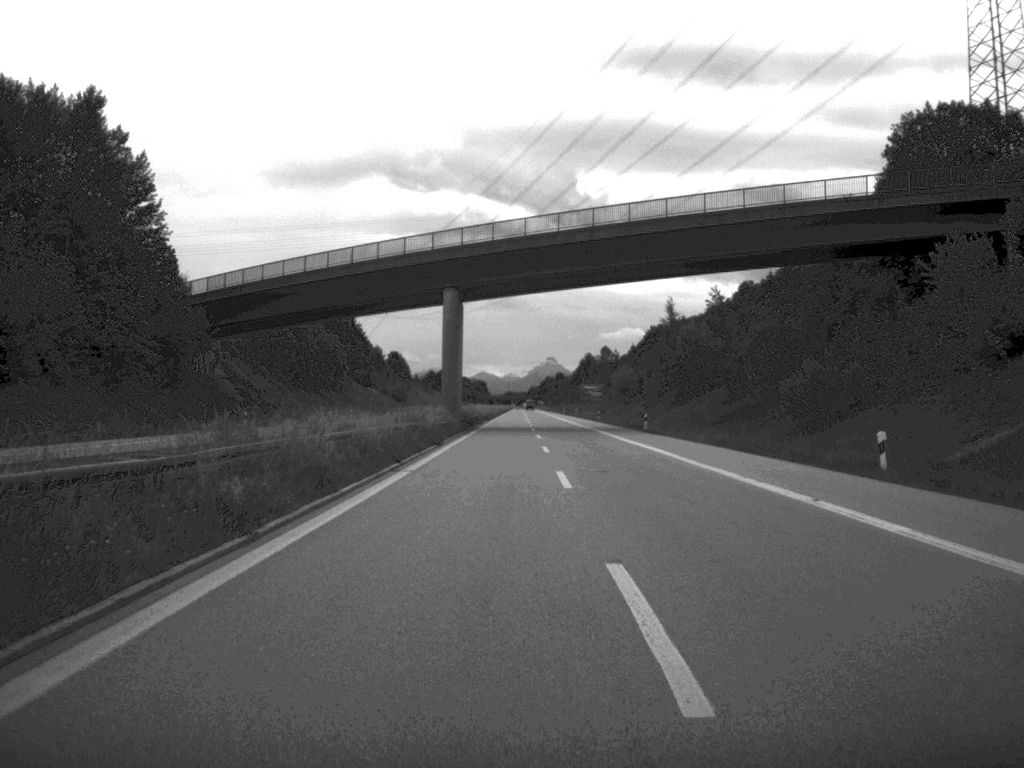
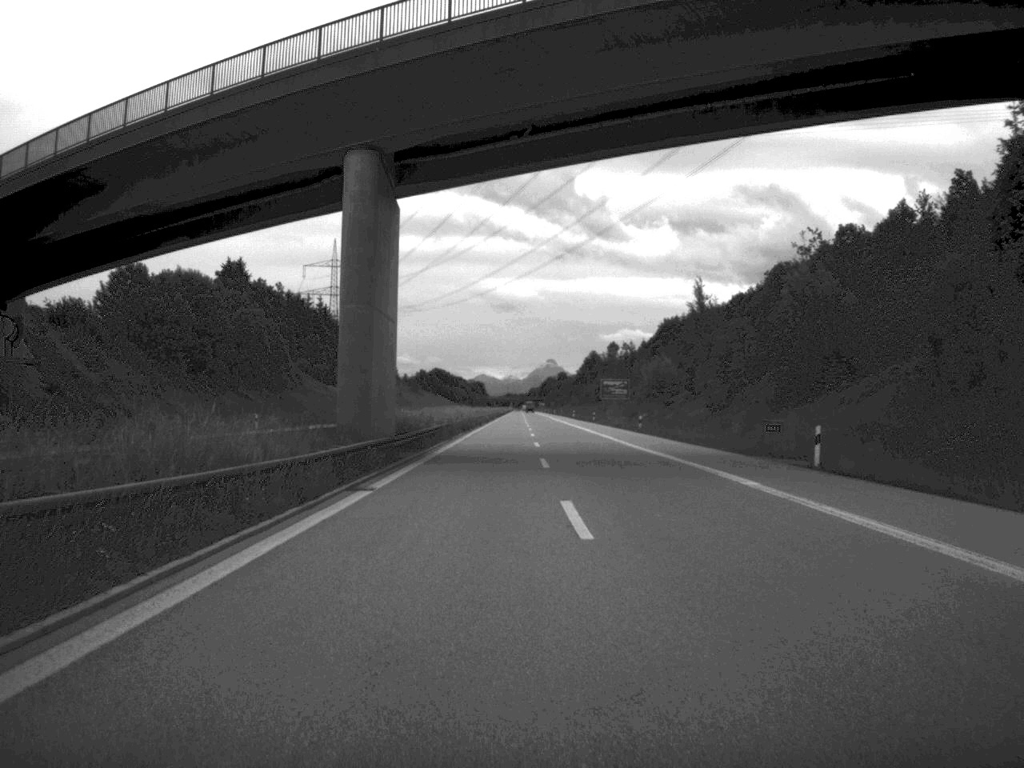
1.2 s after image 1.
(0.0, +44.8) m; 0°
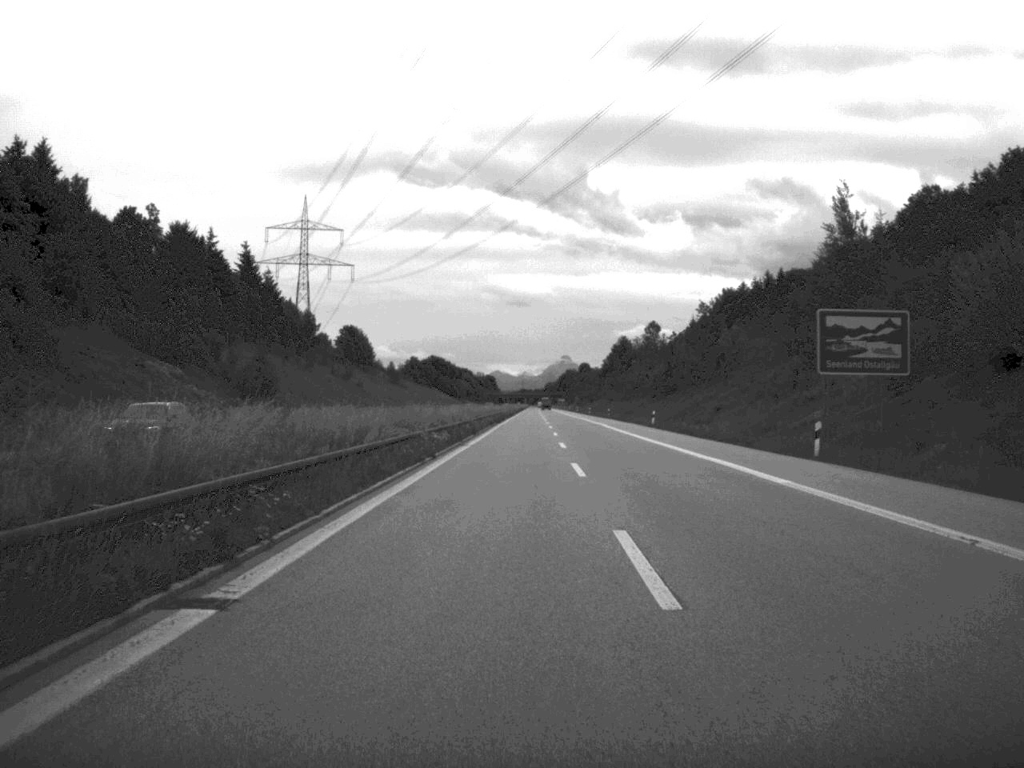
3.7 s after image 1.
(-0.8, +93.6) m; -1°
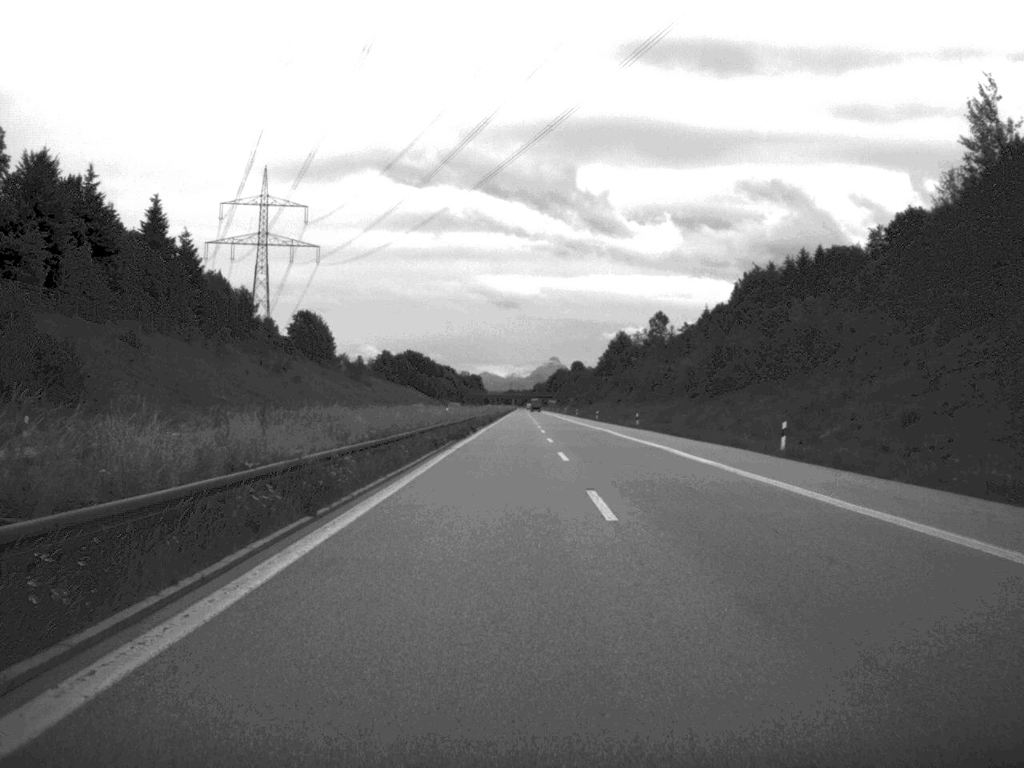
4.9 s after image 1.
(+0.2, +45.4) m; 0°
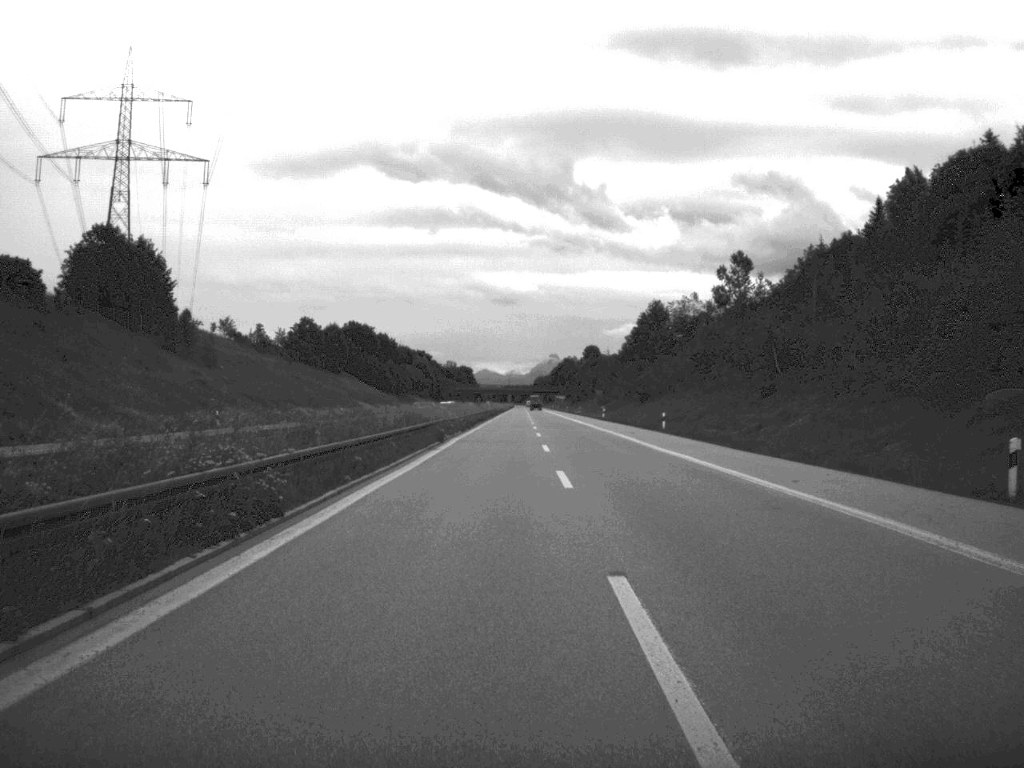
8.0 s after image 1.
(+0.1, +118.1) m; 0°
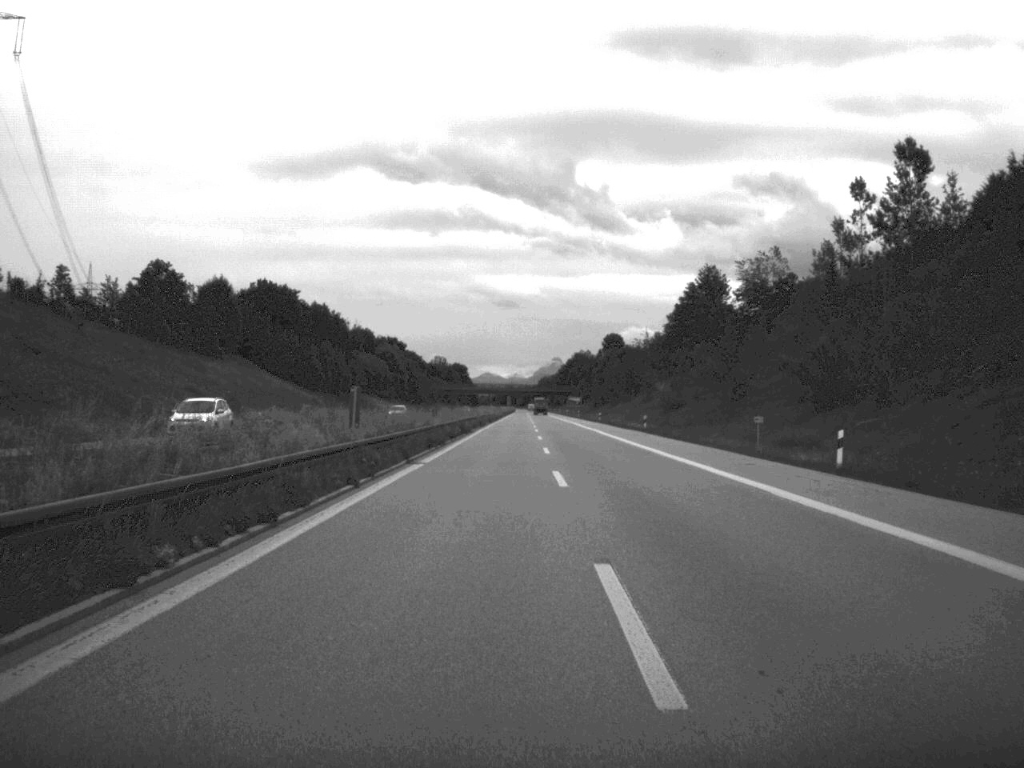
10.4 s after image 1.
(-0.2, +87.1) m; 0°
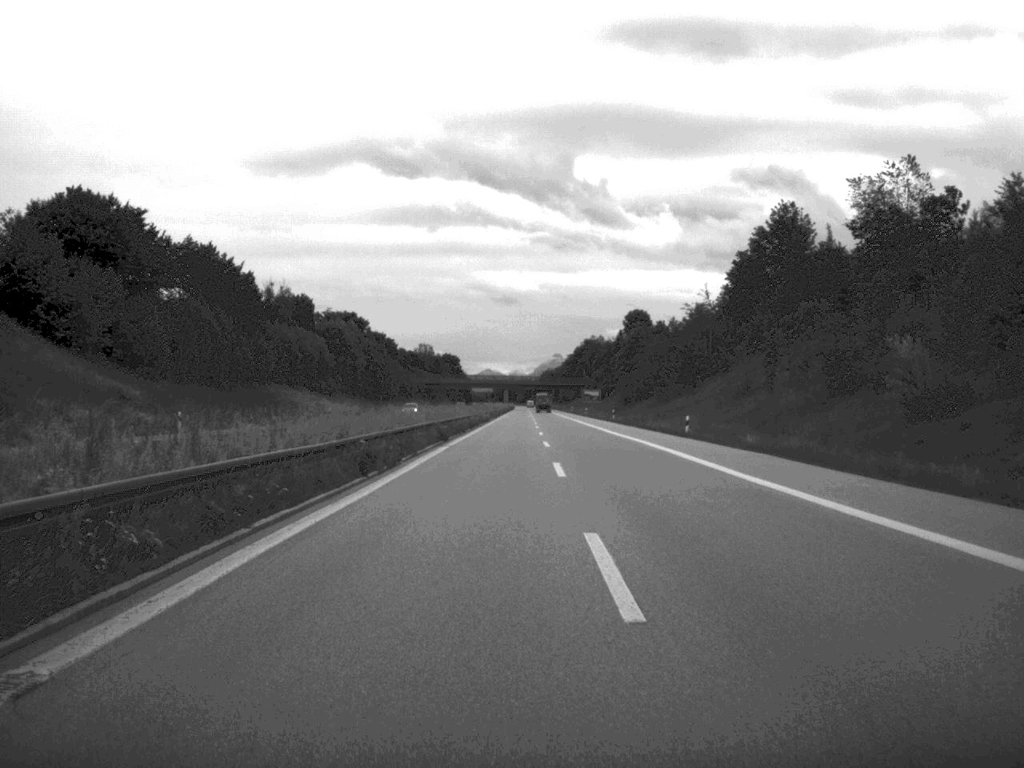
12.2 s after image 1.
(0.0, +68.5) m; 0°
